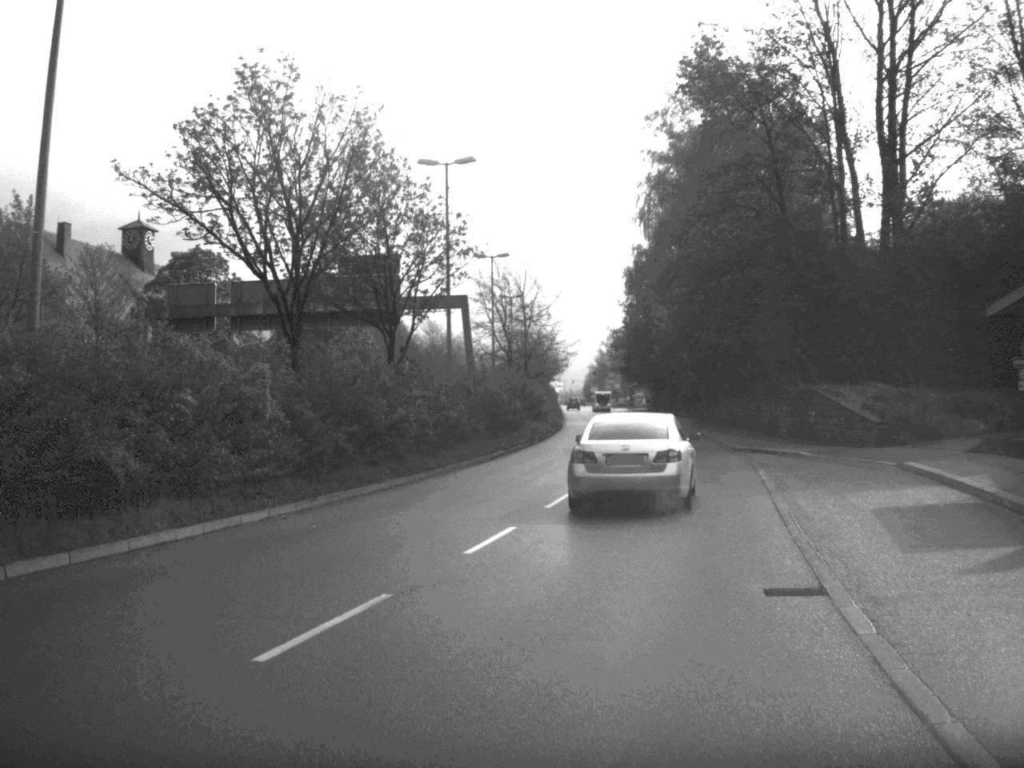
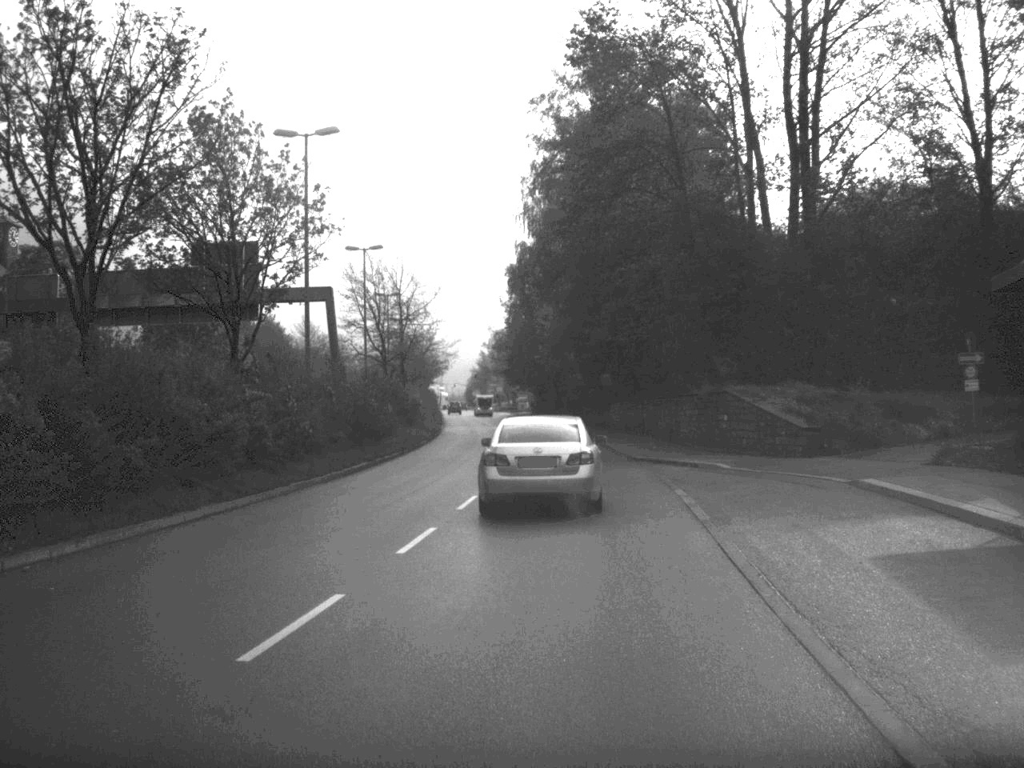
(+0.3, +5.6) m; +5°
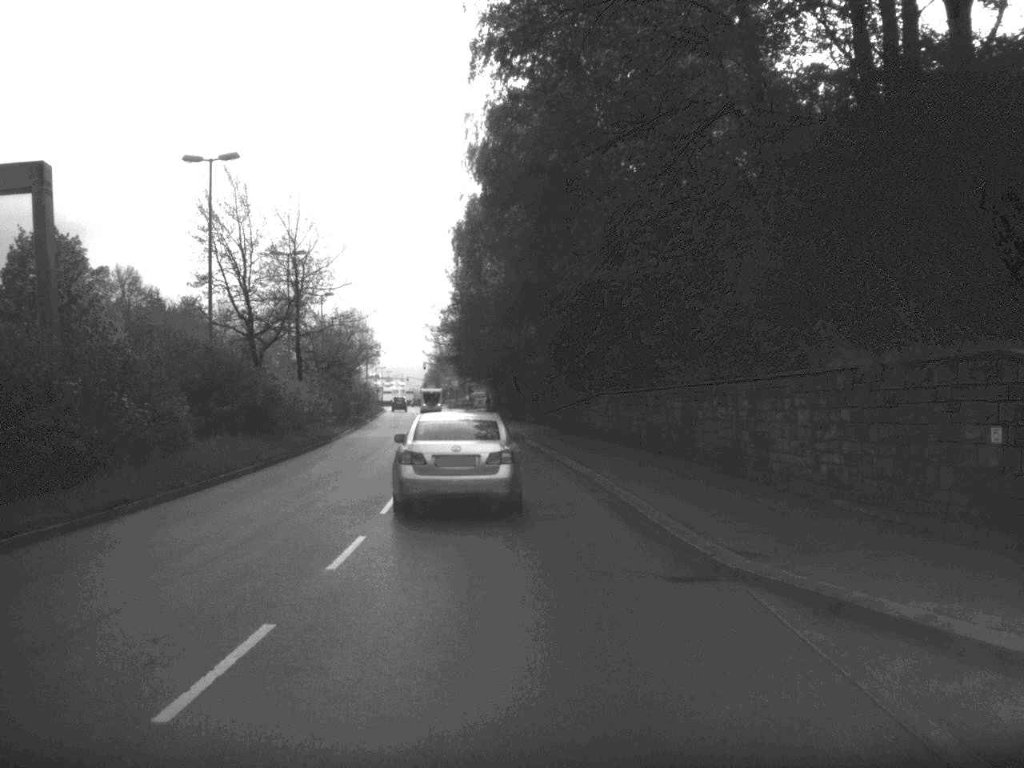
(+0.9, +25.3) m; +1°
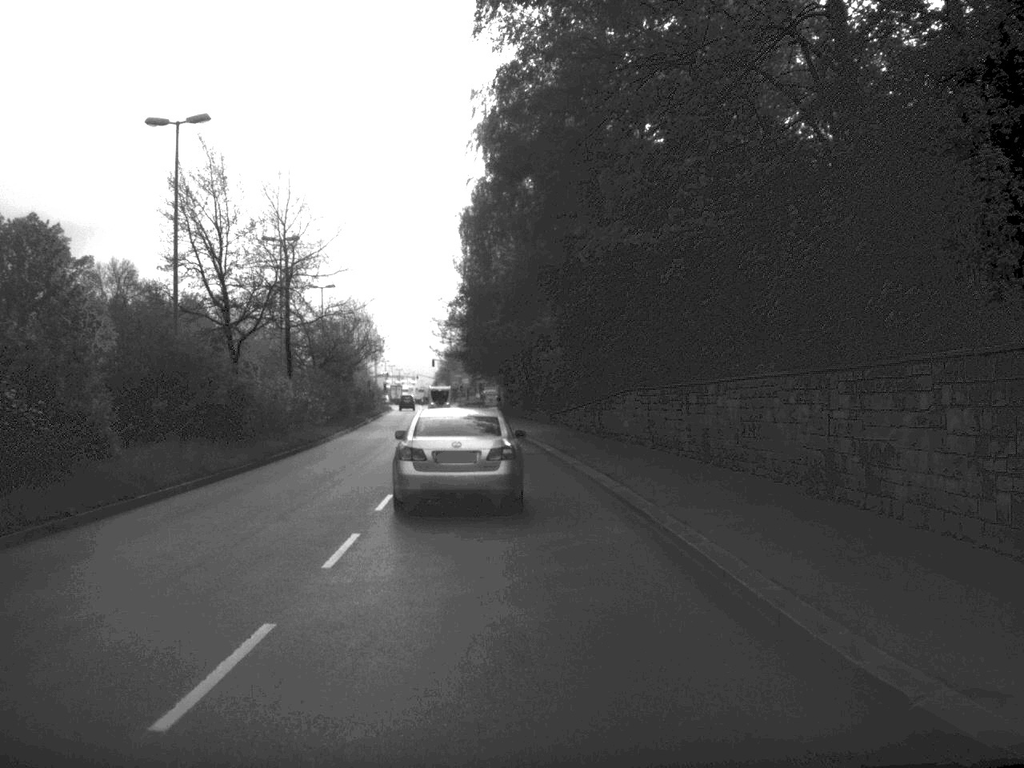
(0.0, +6.1) m; -1°
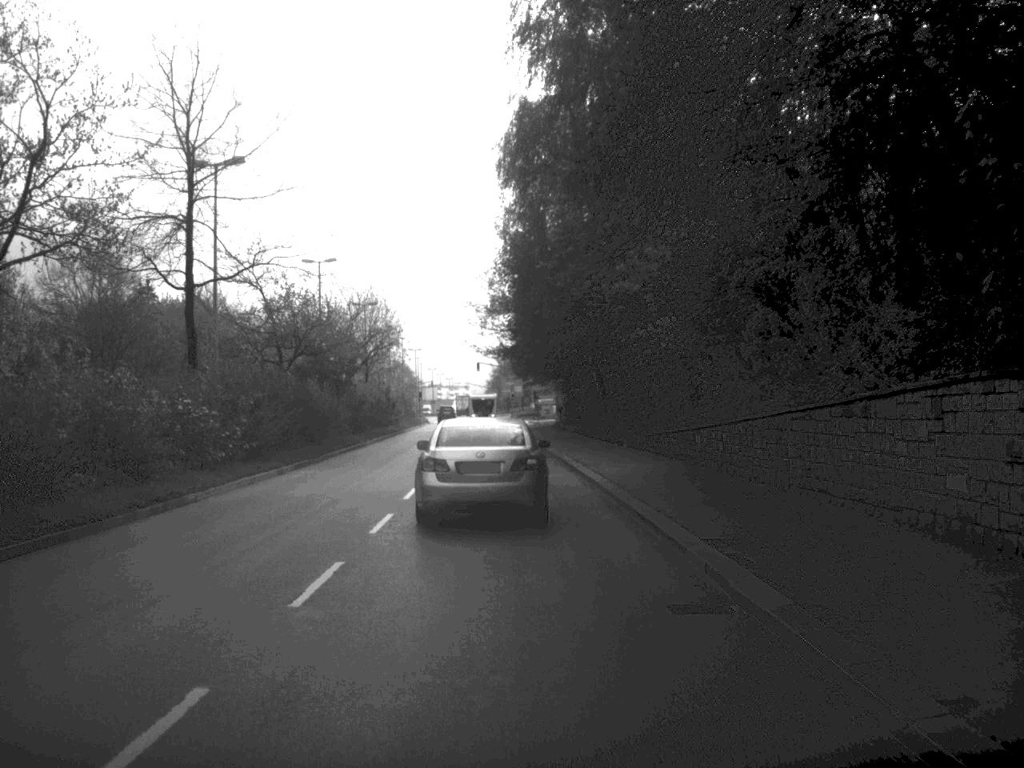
(-0.6, +25.5) m; -3°
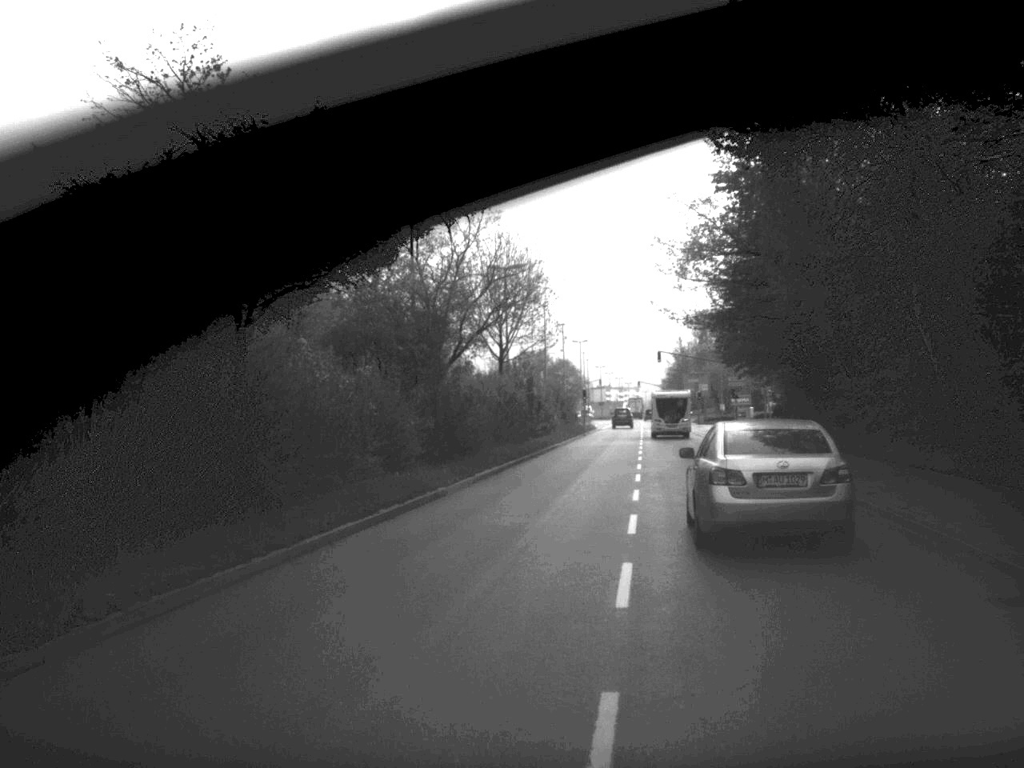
(-2.0, +29.5) m; -8°
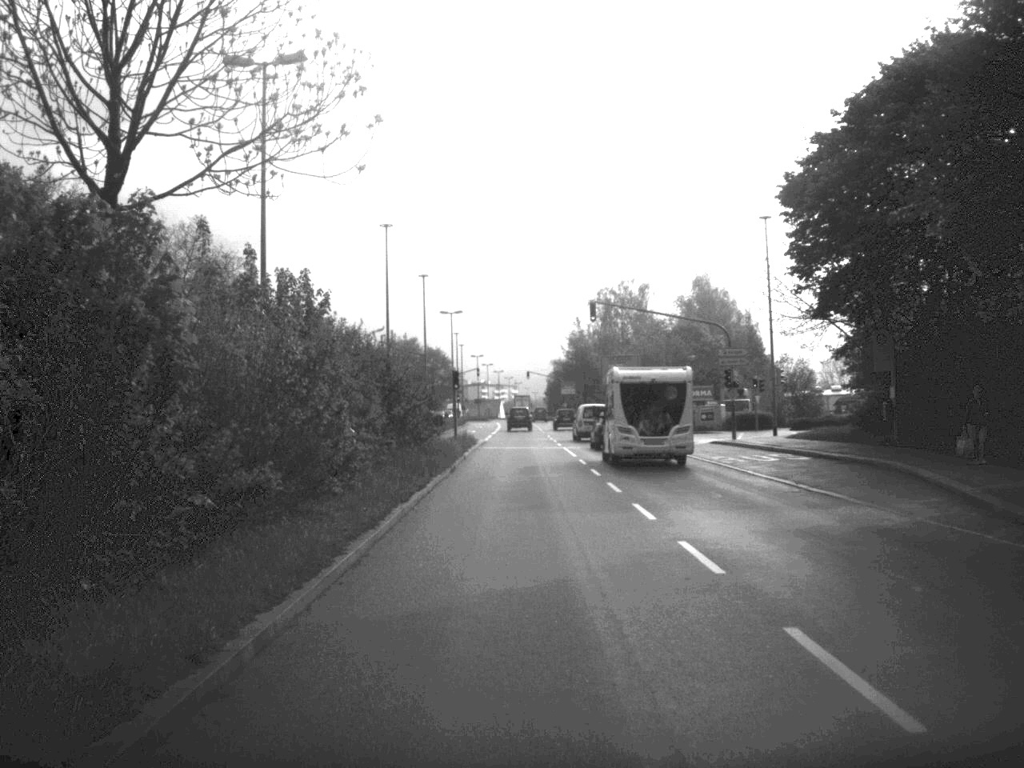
(+2.1, +45.6) m; +6°
